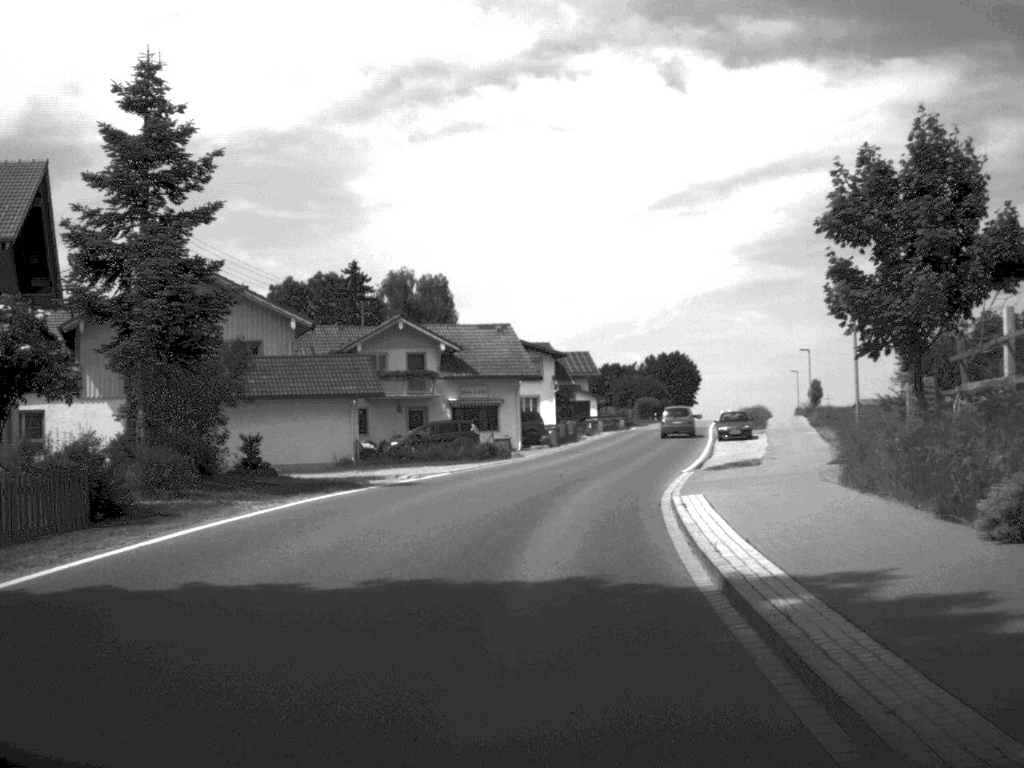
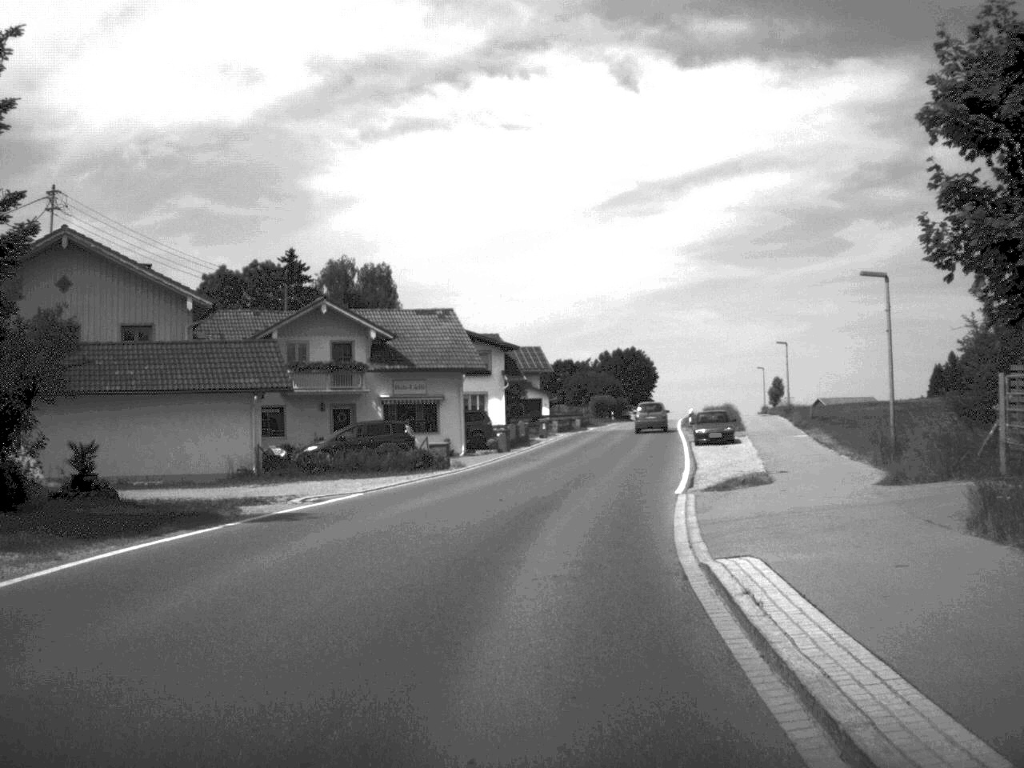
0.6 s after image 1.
(+0.2, +8.7) m; +2°
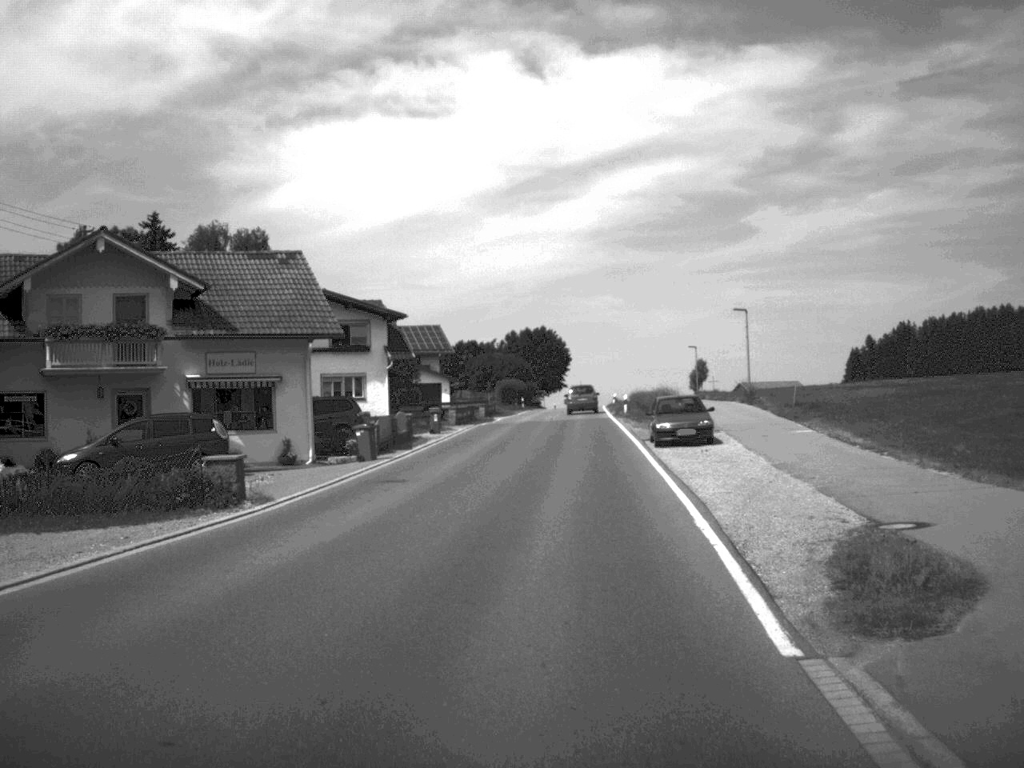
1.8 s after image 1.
(+0.6, +17.0) m; +4°
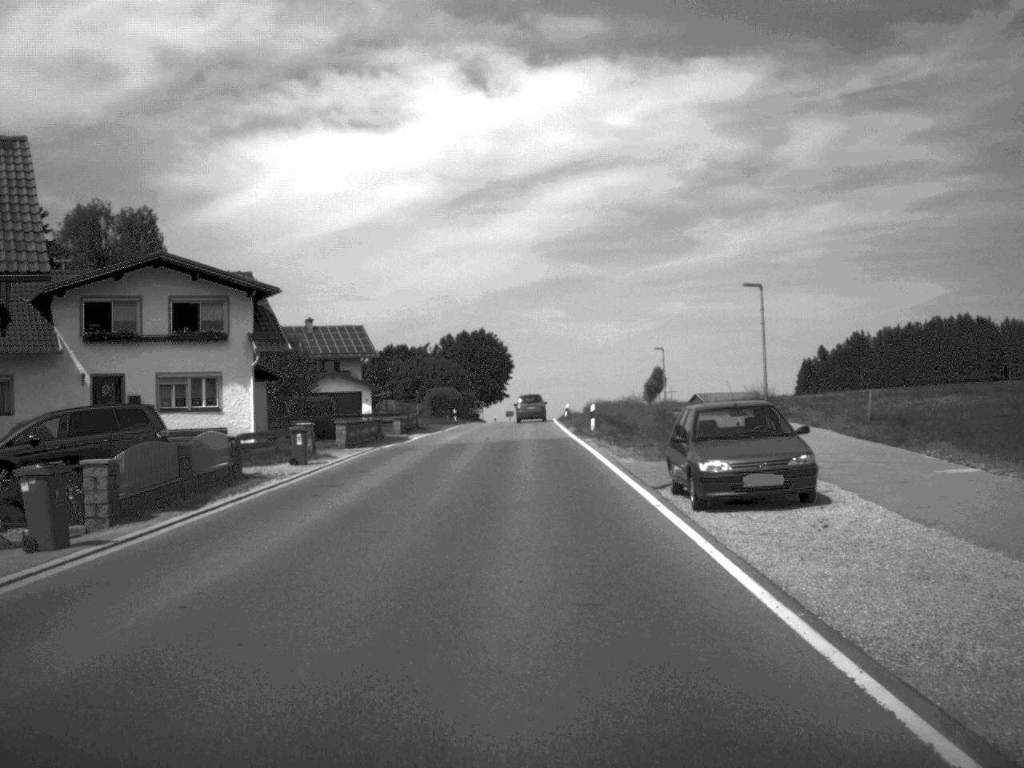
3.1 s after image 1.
(+0.5, +18.4) m; +2°
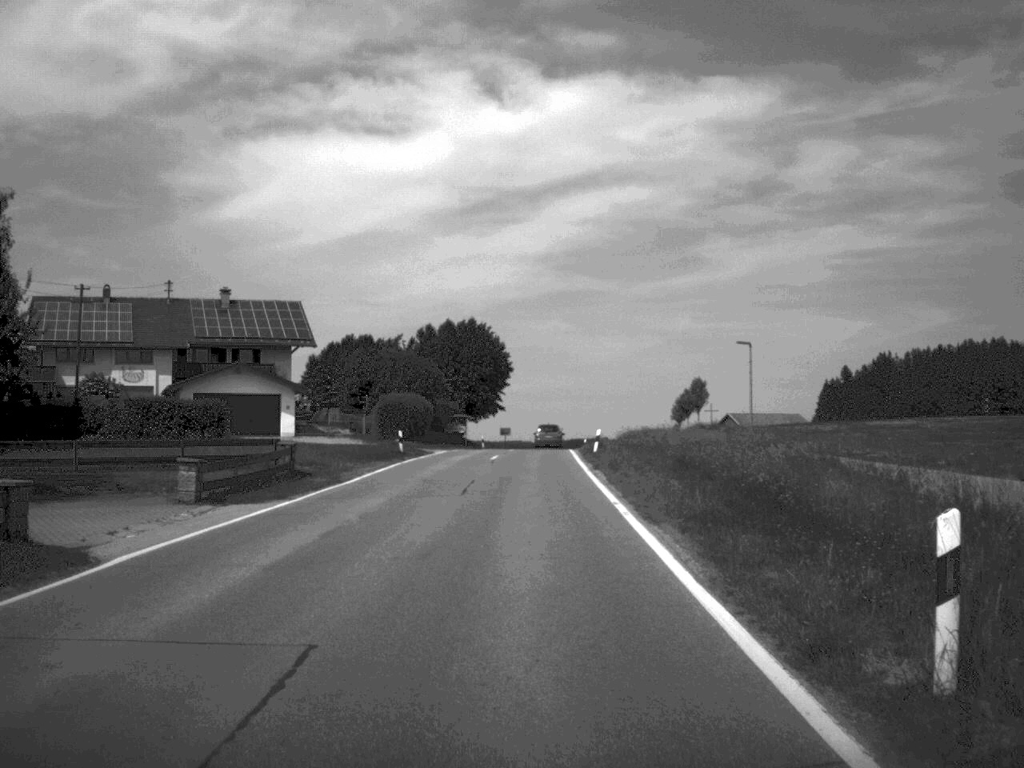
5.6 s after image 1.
(+0.1, +35.9) m; 0°
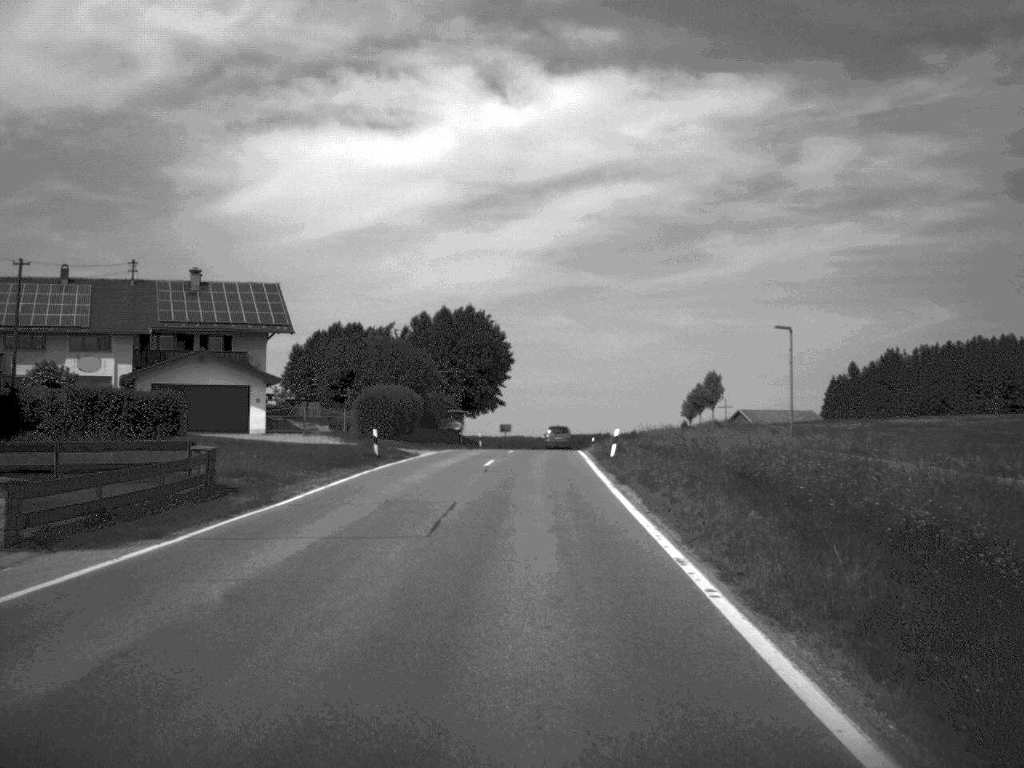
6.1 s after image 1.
(0.0, +8.5) m; 0°
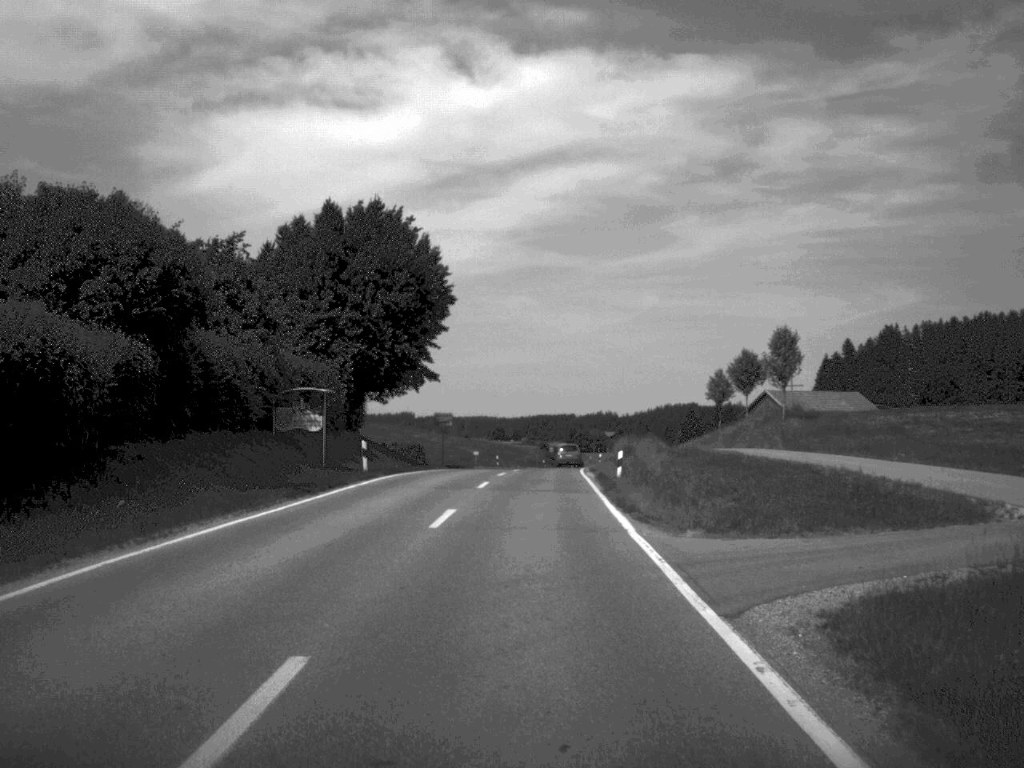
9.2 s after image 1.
(+0.6, +45.6) m; +2°
